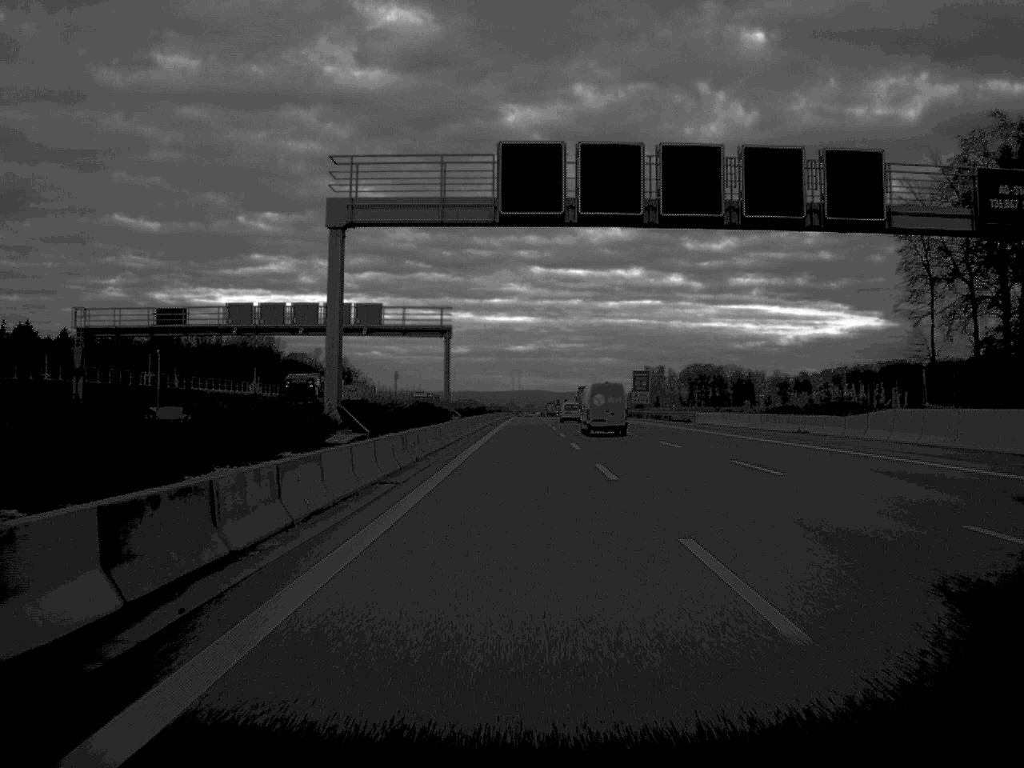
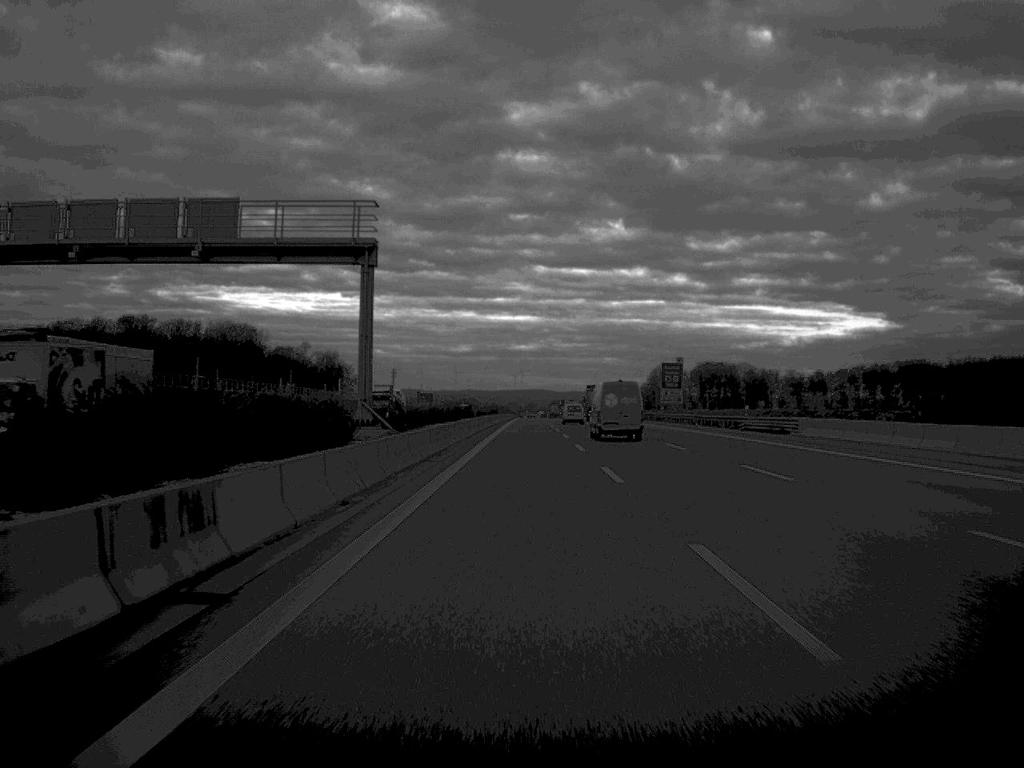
(0.0, +34.8) m; 0°
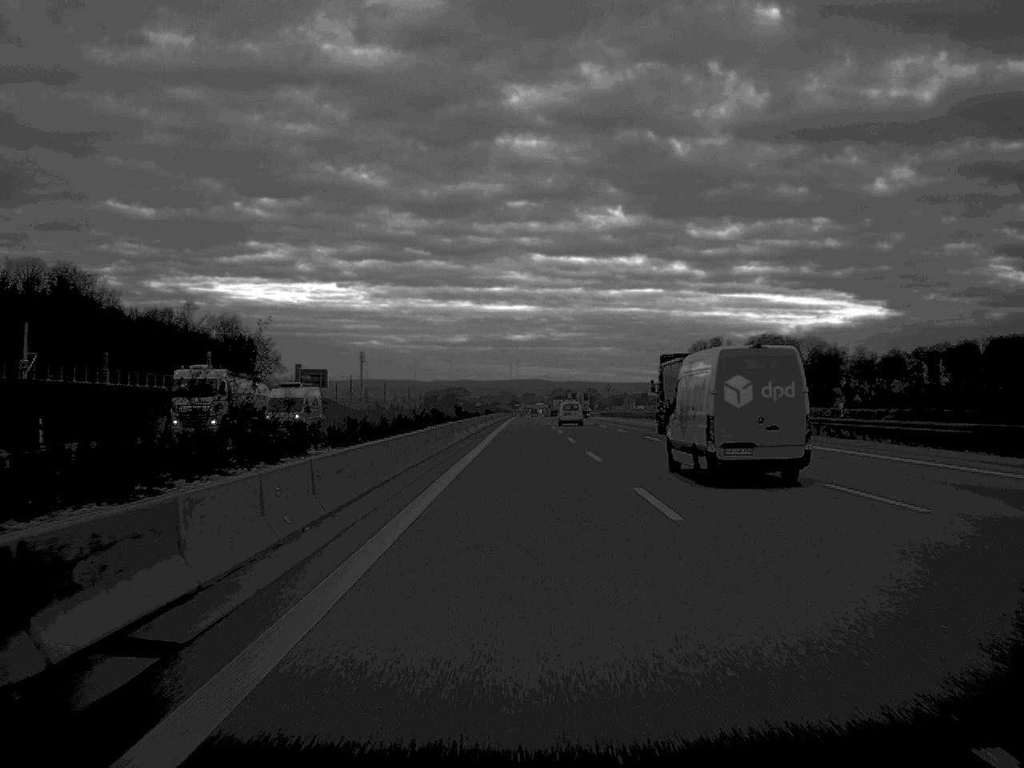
(+0.3, +166.2) m; 0°
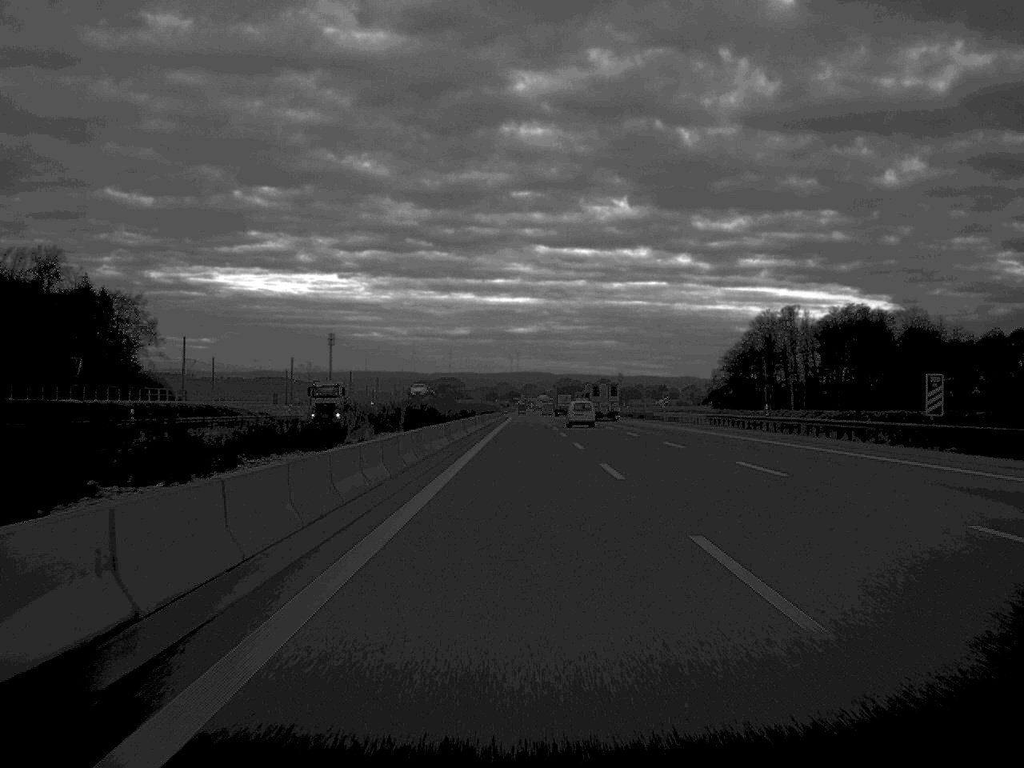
(-0.1, +131.5) m; 0°
